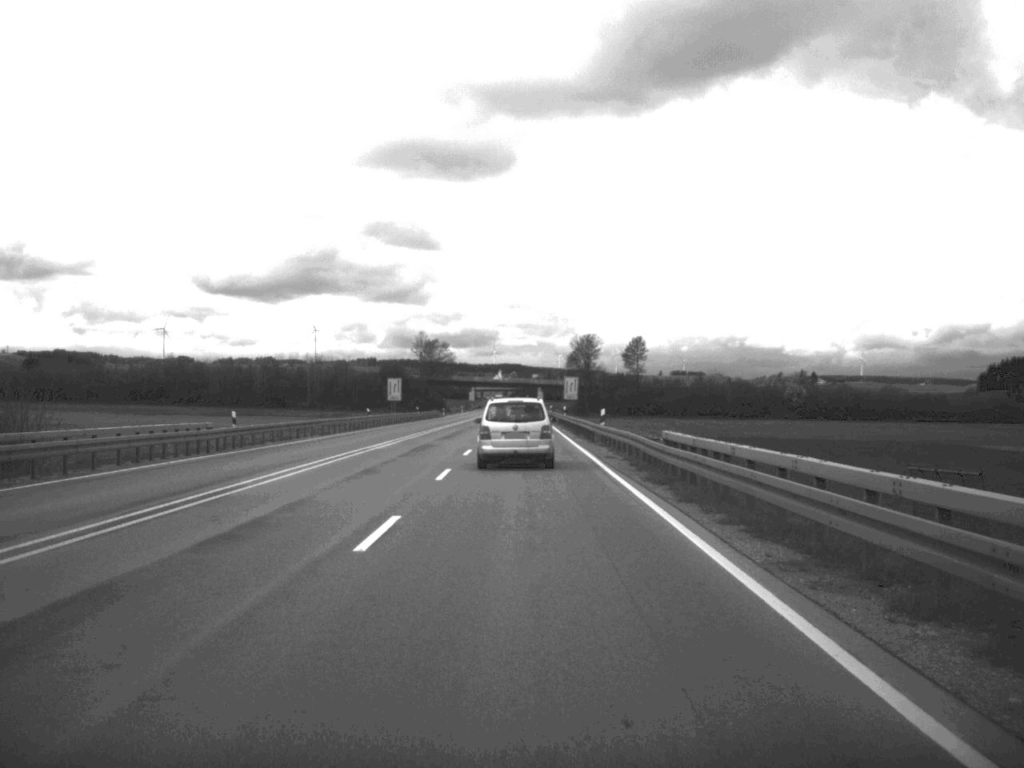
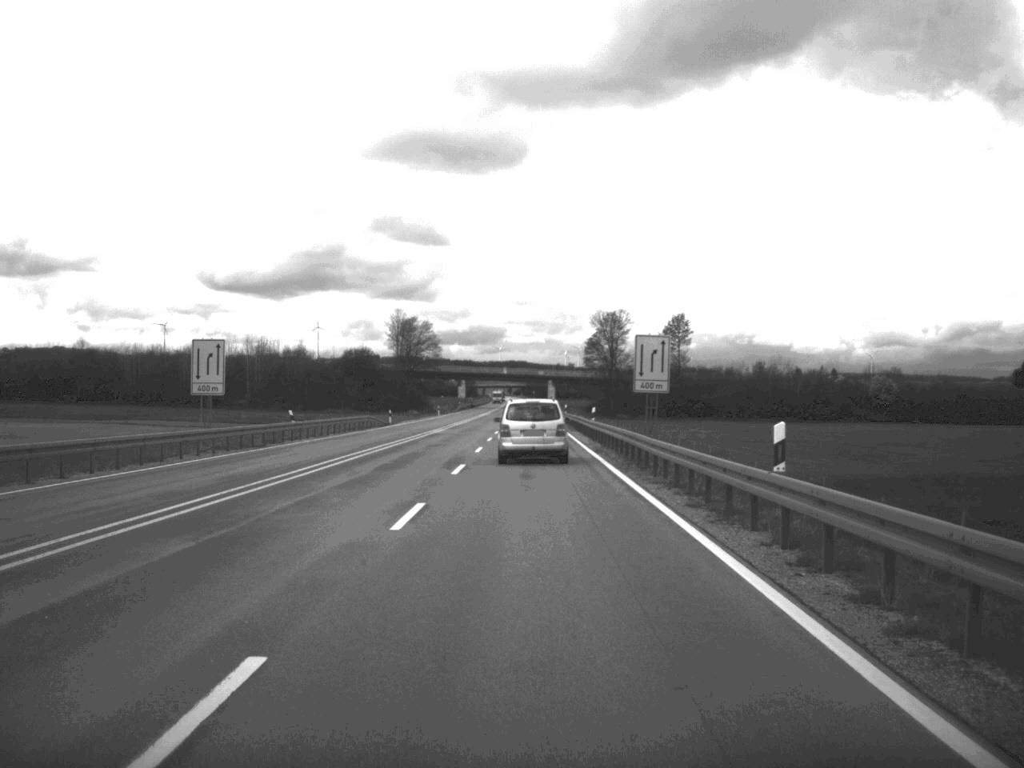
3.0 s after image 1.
(-0.3, +69.3) m; -1°
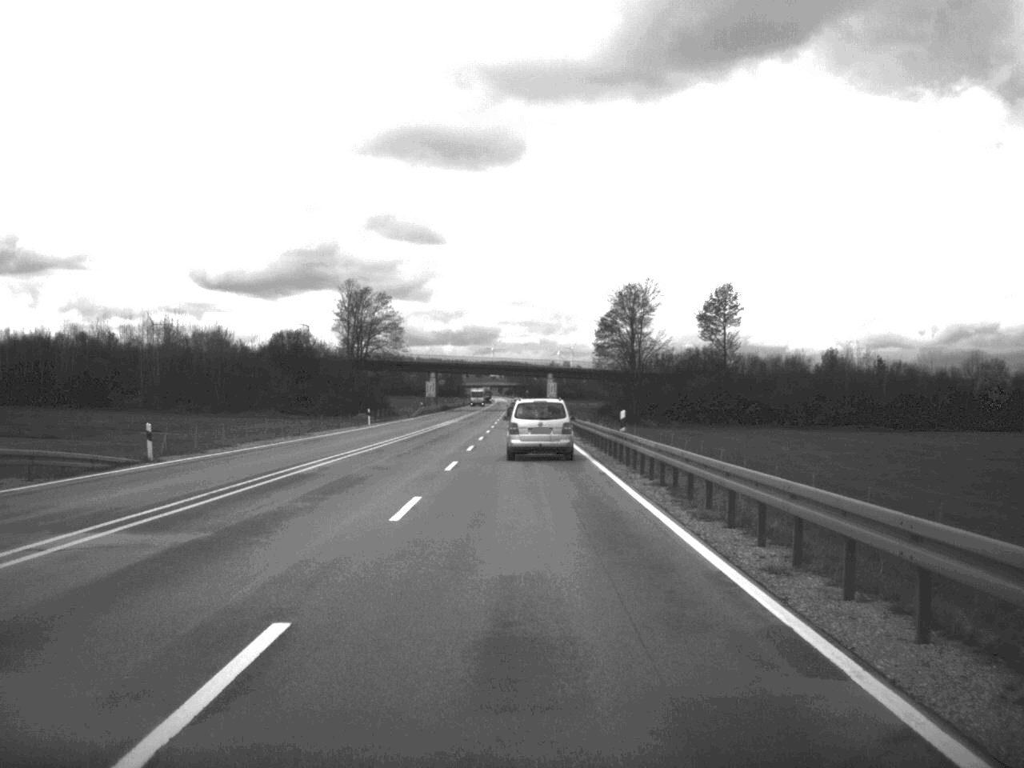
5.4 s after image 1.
(+0.1, +58.5) m; 0°
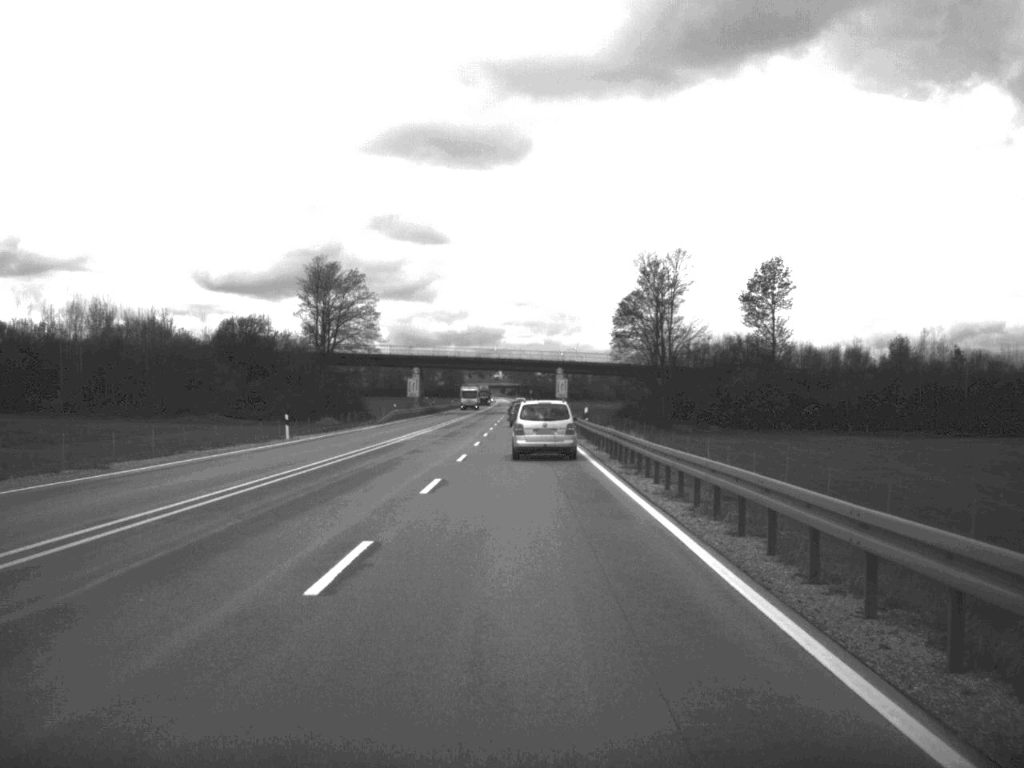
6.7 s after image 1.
(-0.1, +30.5) m; 0°
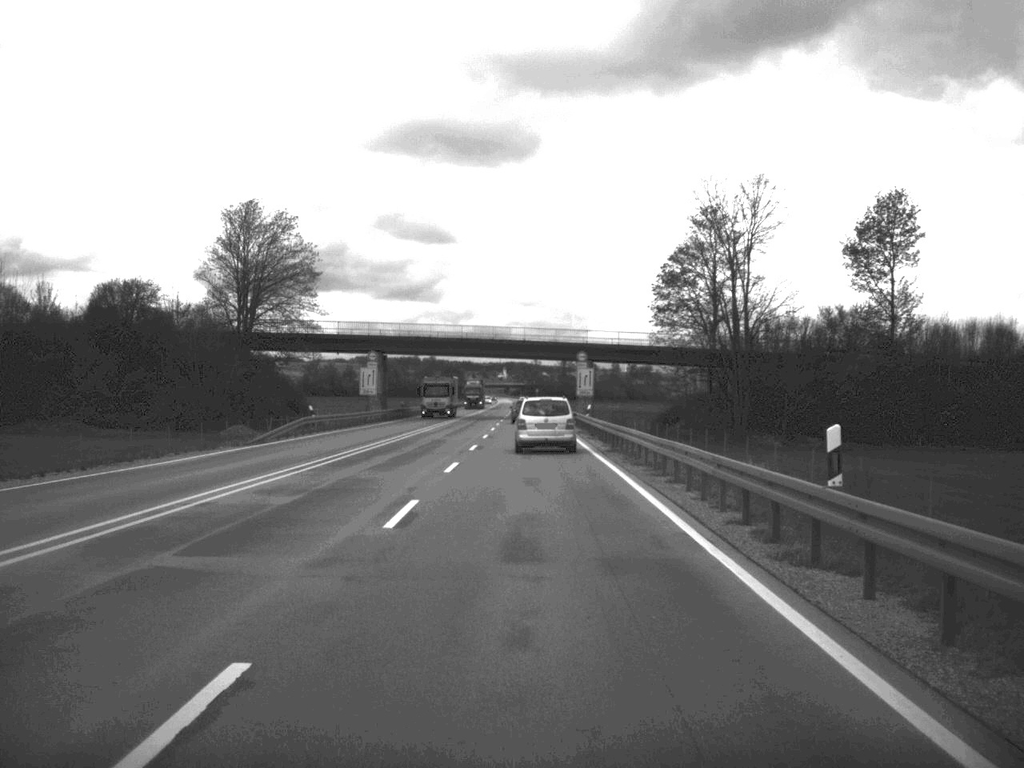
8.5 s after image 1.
(-0.2, +42.8) m; 0°
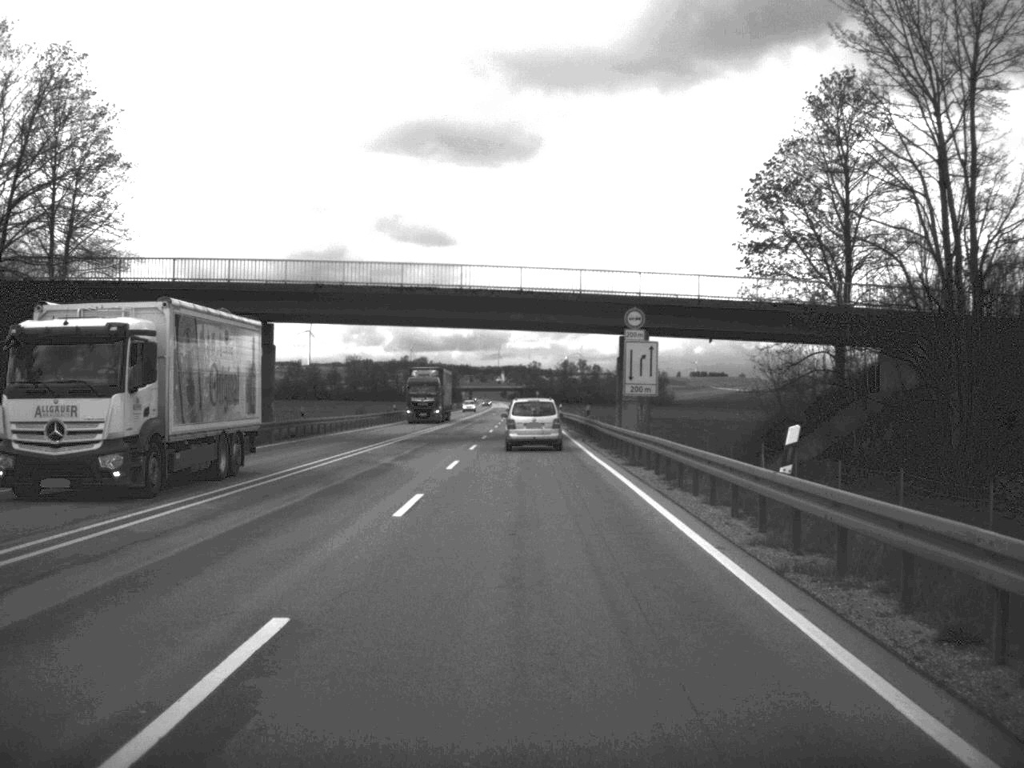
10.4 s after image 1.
(0.0, +46.2) m; 0°
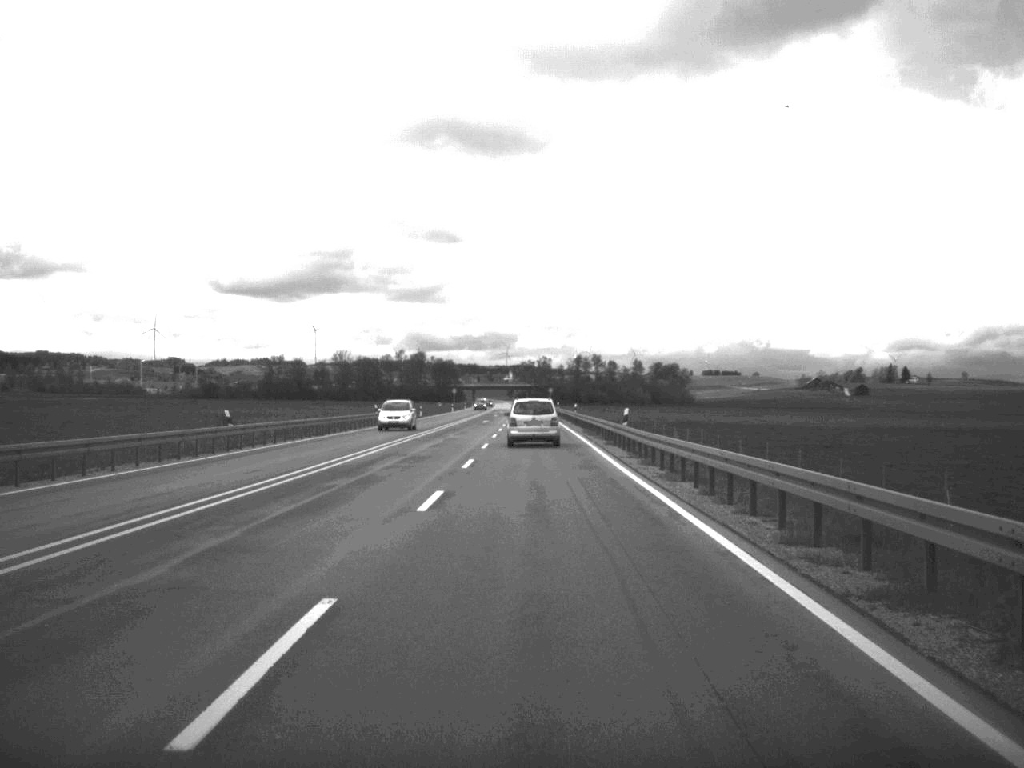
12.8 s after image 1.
(-0.3, +58.9) m; -1°
